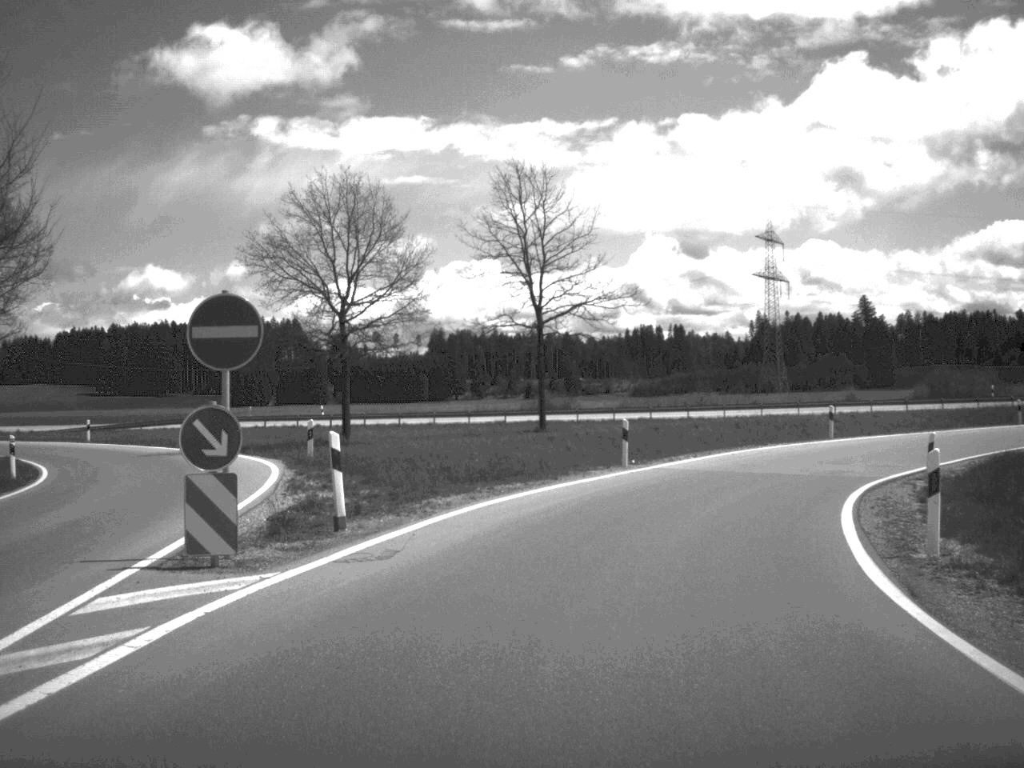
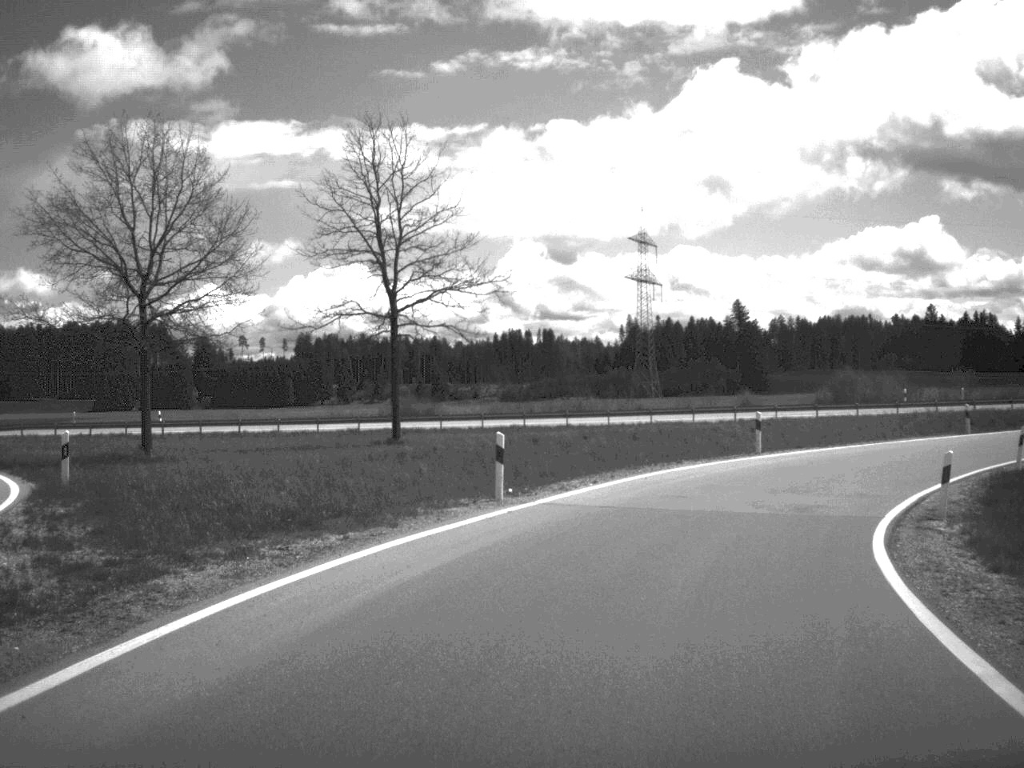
(+0.4, +8.5) m; +6°
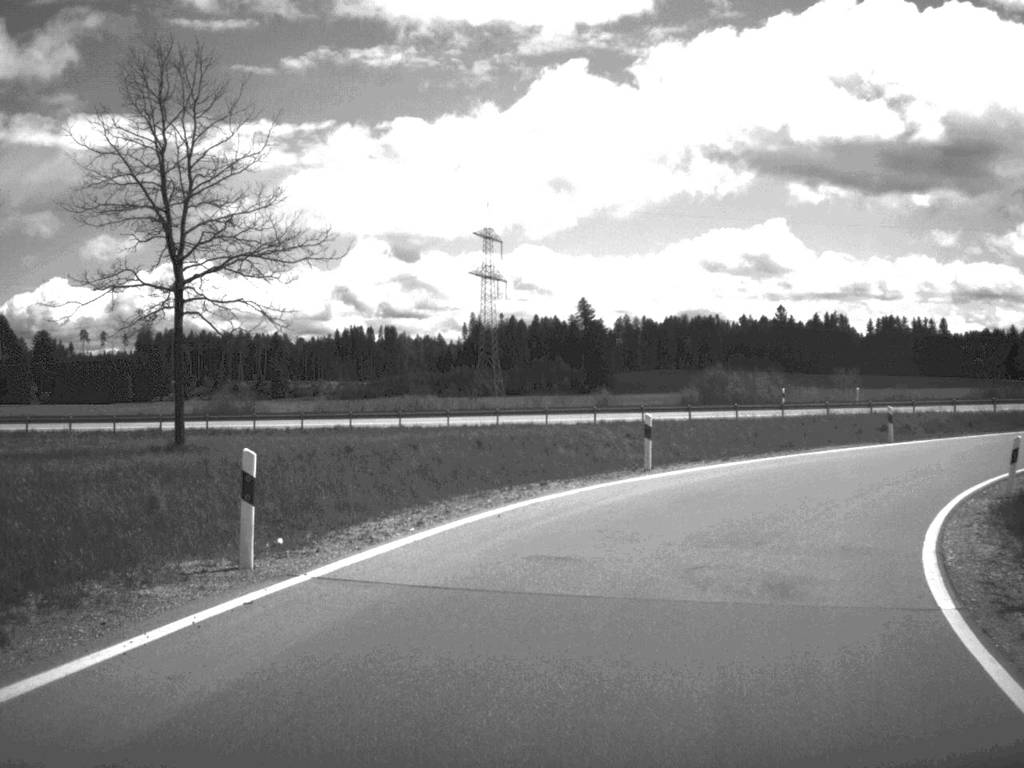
(+0.5, +8.3) m; +7°
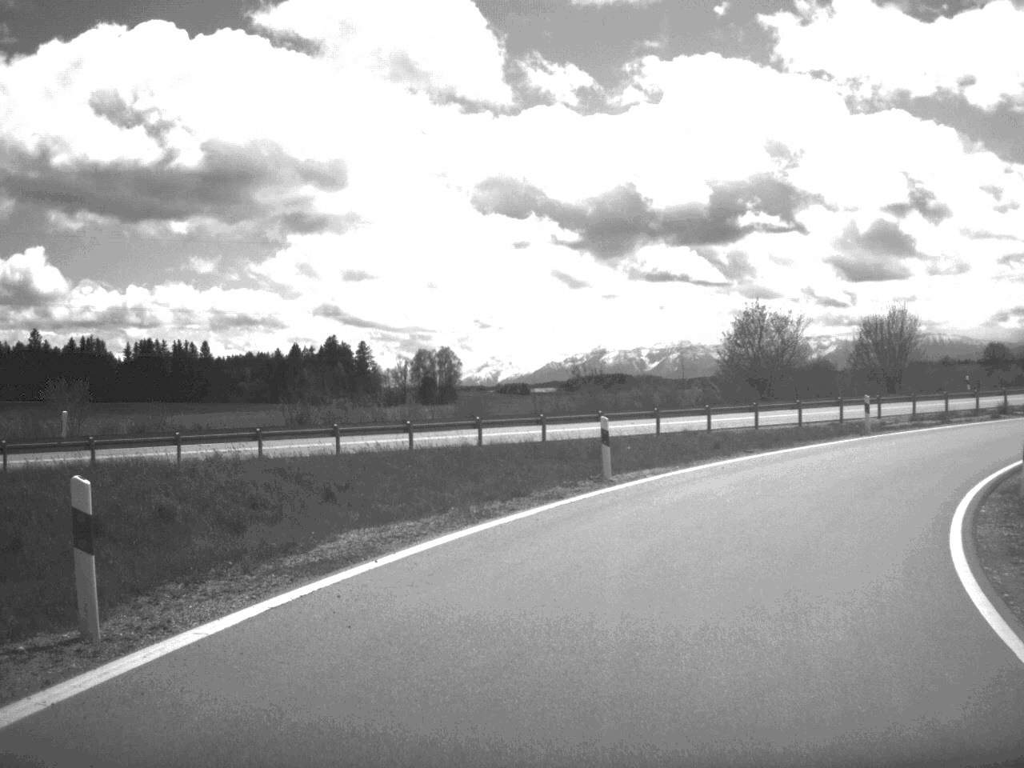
(+7.6, +26.8) m; +33°
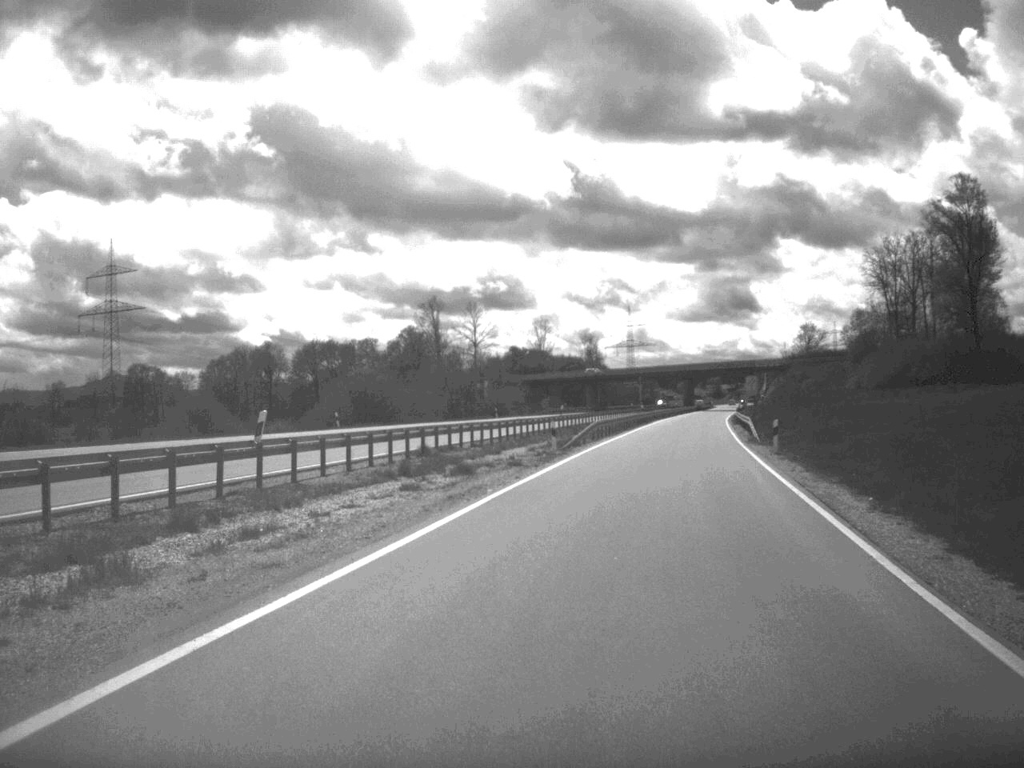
(+17.1, +37.2) m; +48°
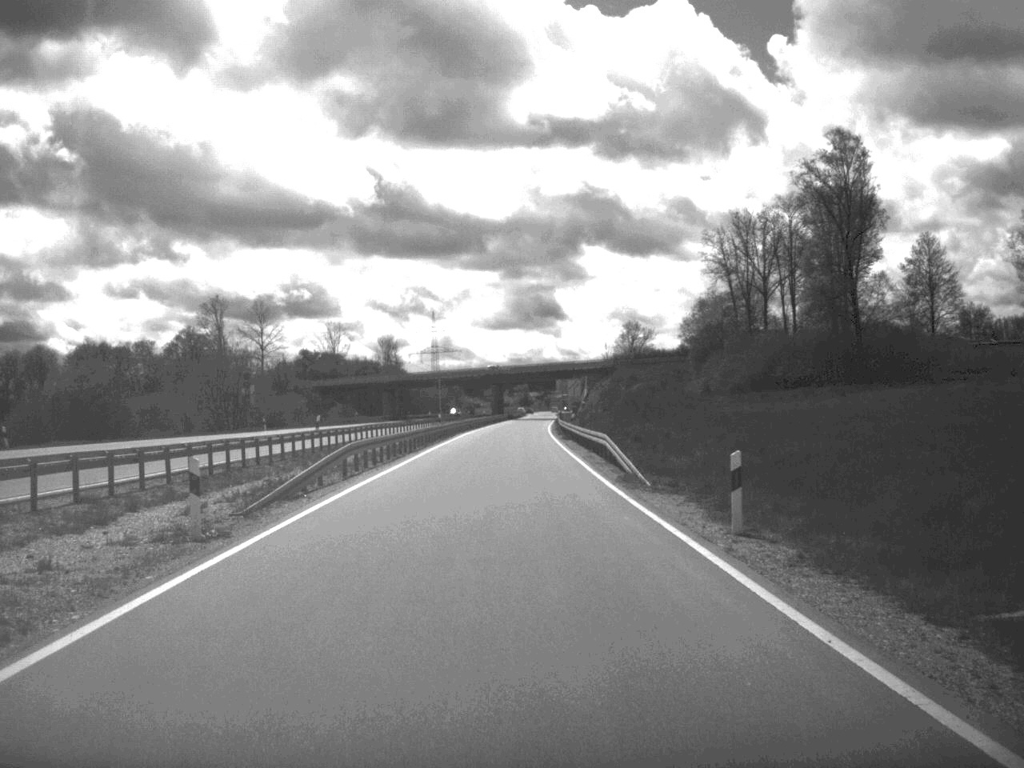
(+2.3, +22.4) m; +8°
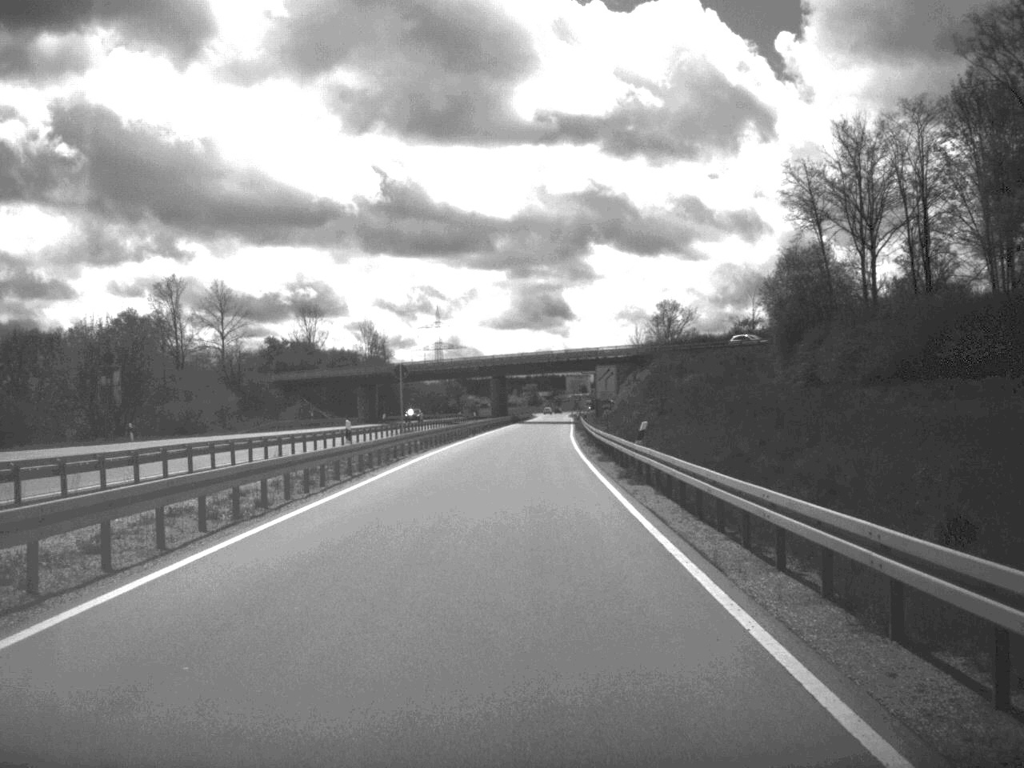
(-0.1, +36.0) m; -1°
